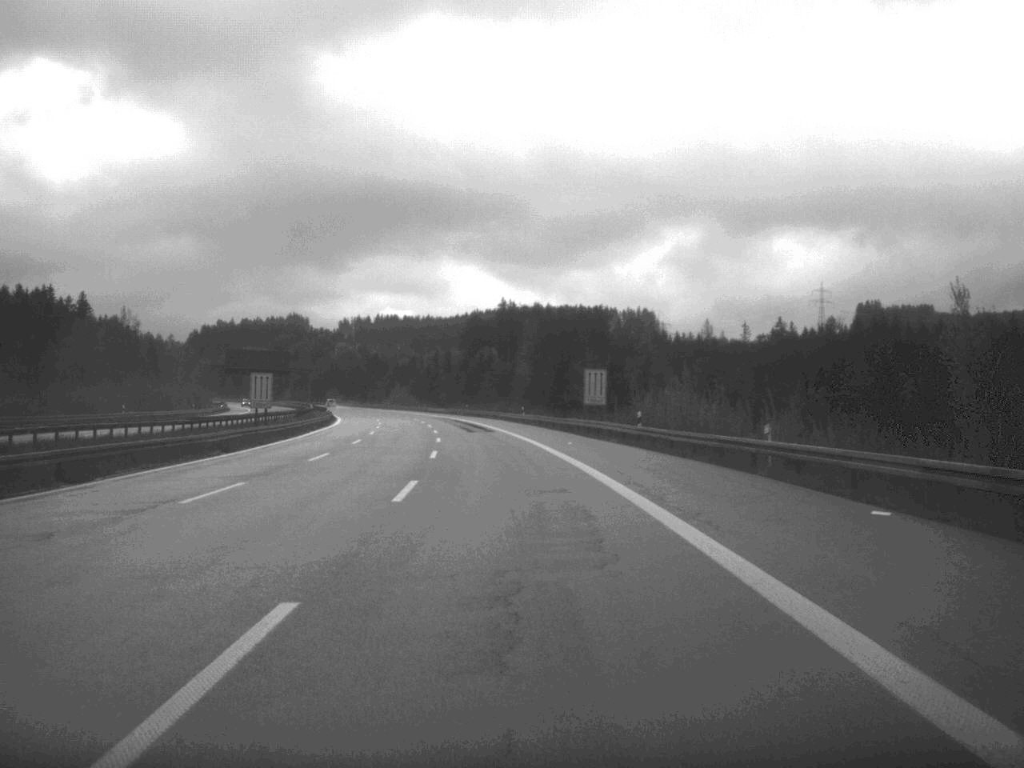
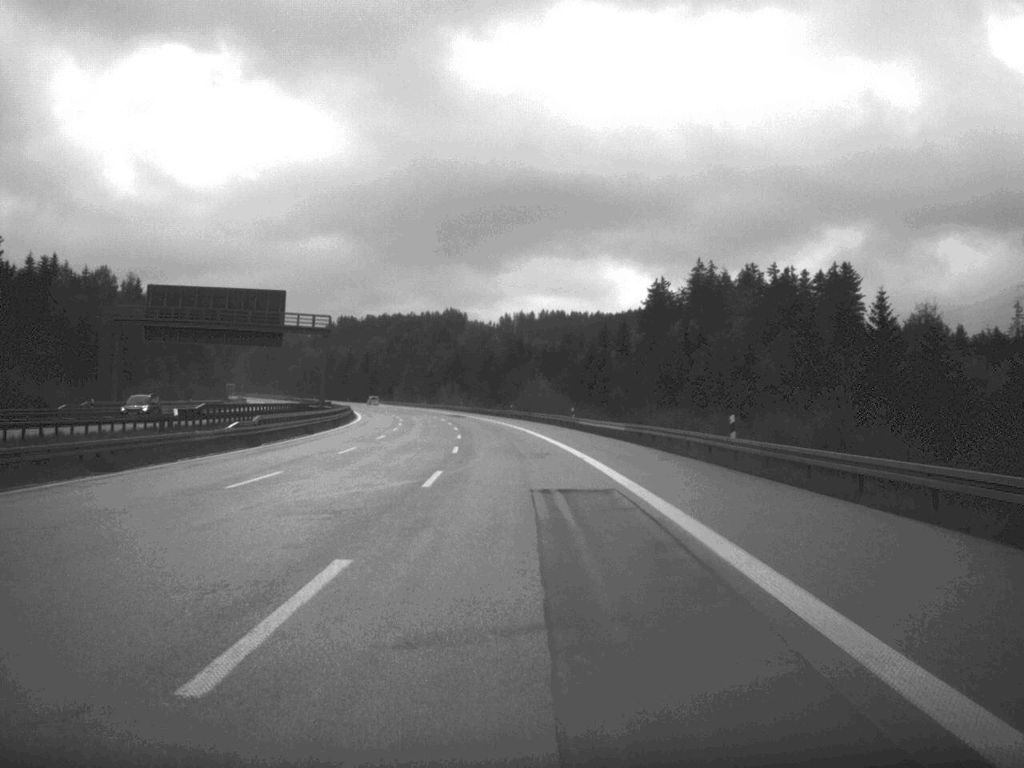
(-8.1, +117.8) m; -8°
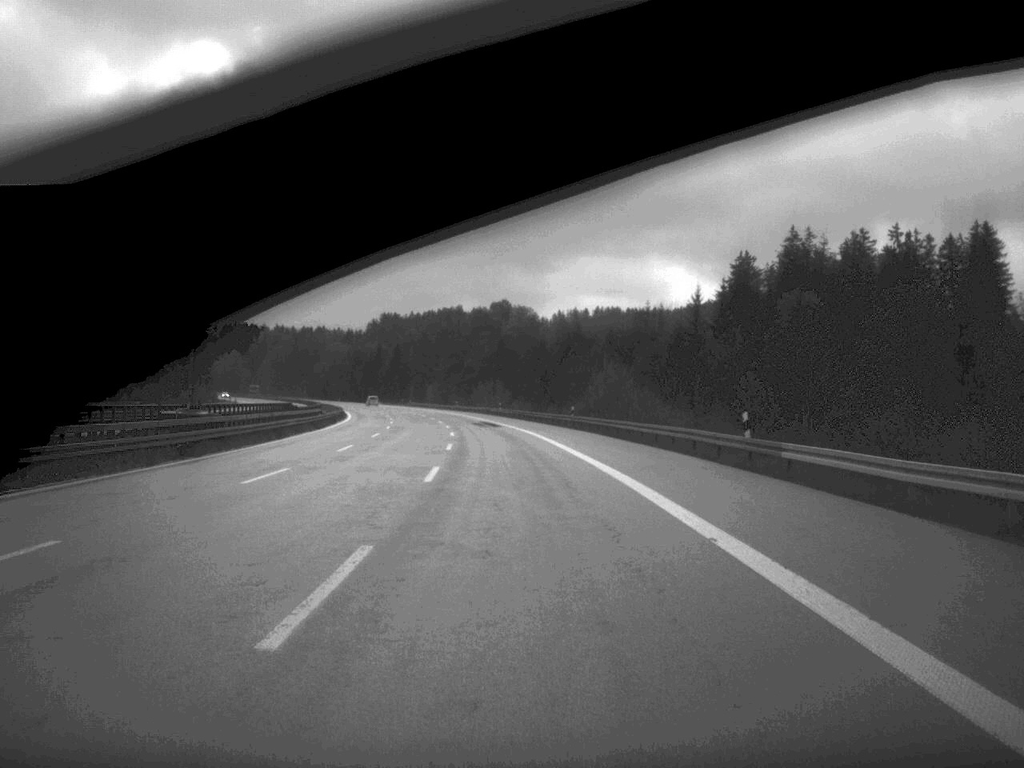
(-1.1, +50.2) m; -2°
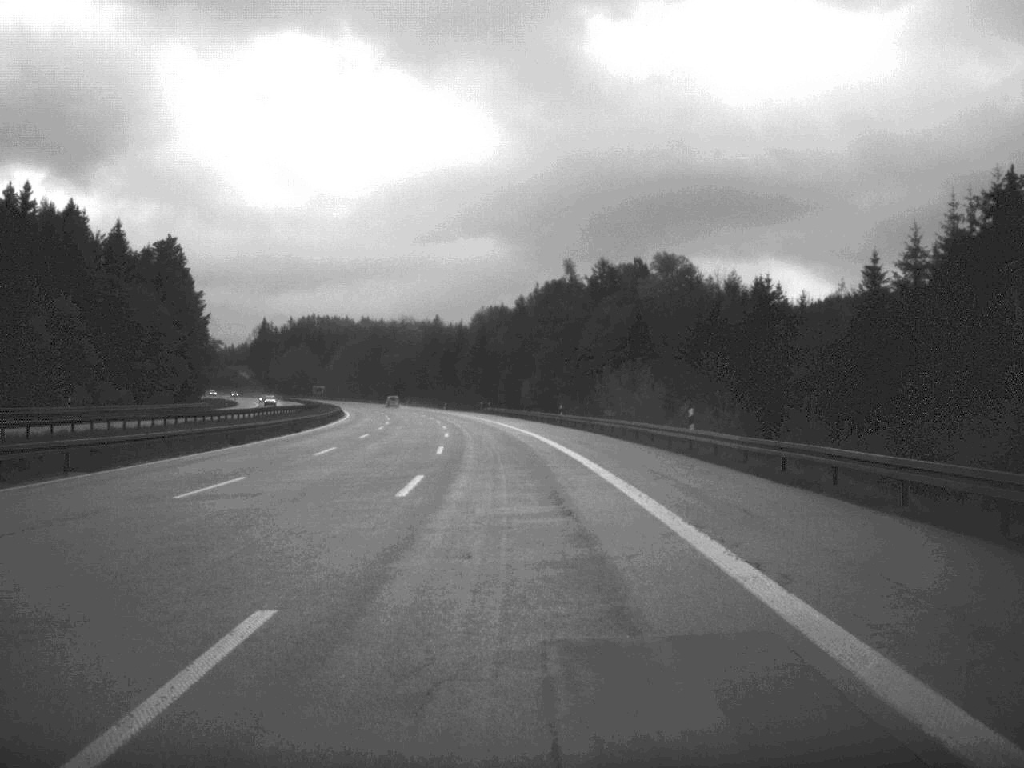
(-4.1, +90.5) m; -5°
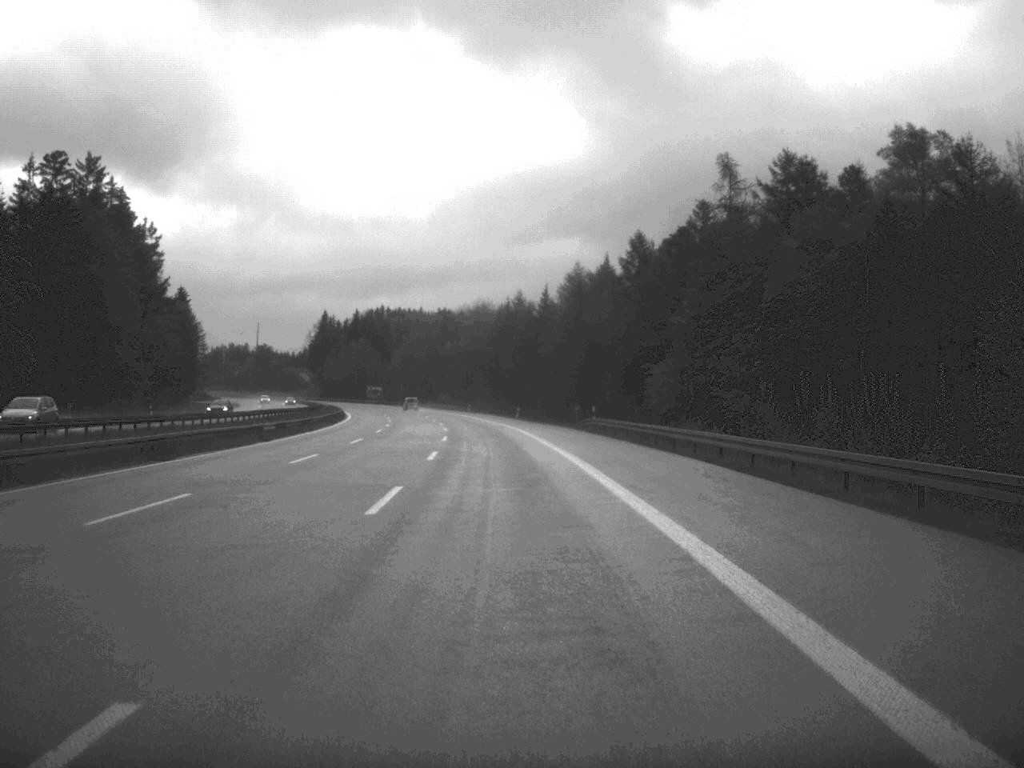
(-2.6, +72.2) m; -4°
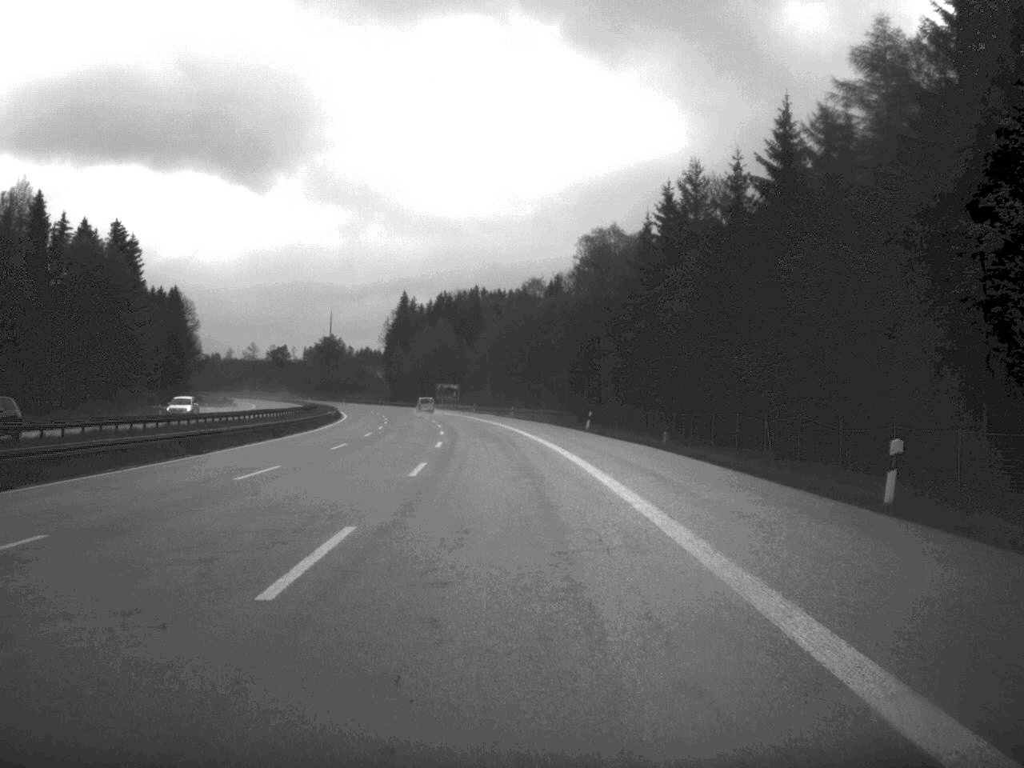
(-4.5, +94.2) m; -5°
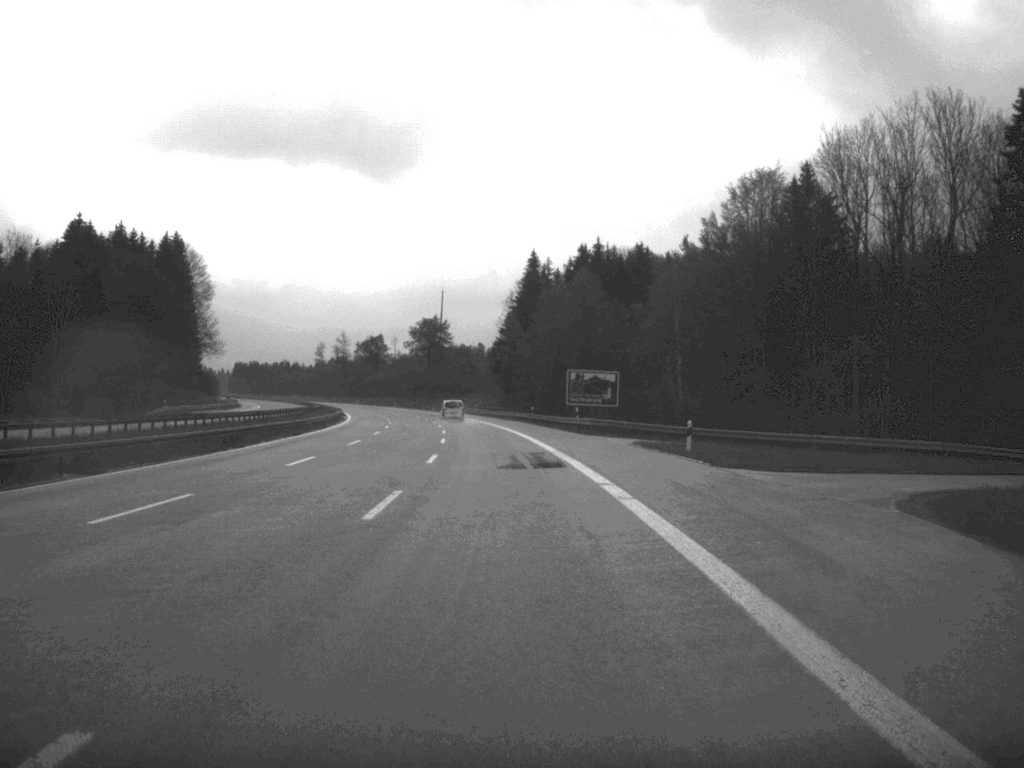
(-6.8, +112.8) m; -7°
